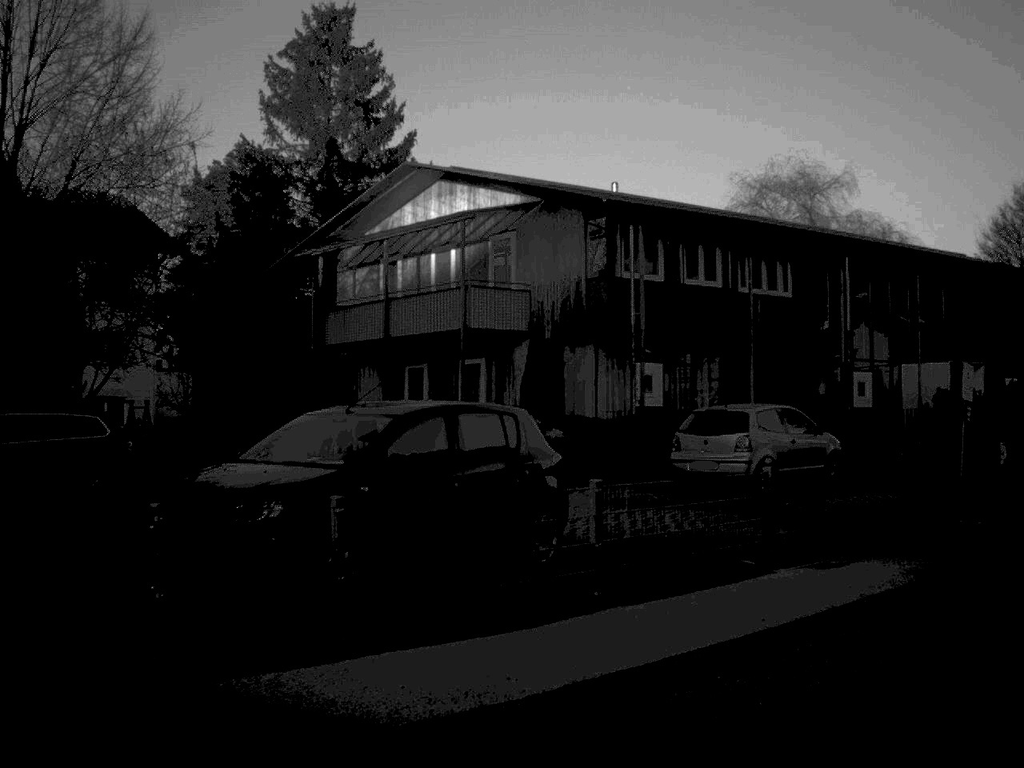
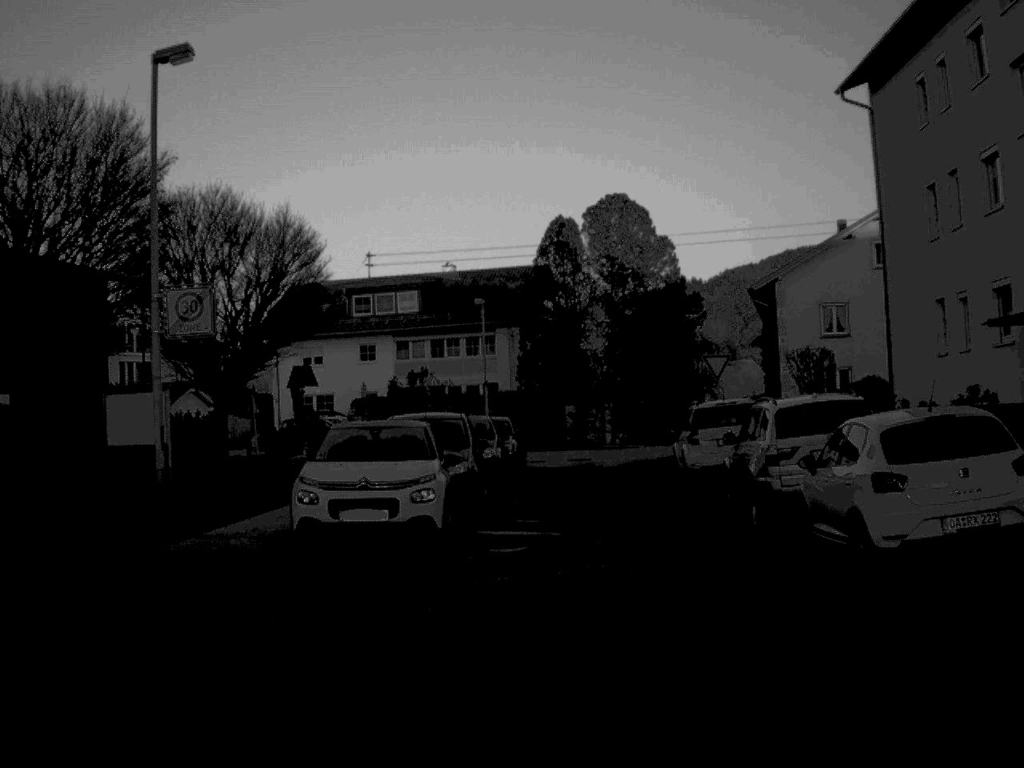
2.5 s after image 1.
(+4.7, +9.5) m; +42°
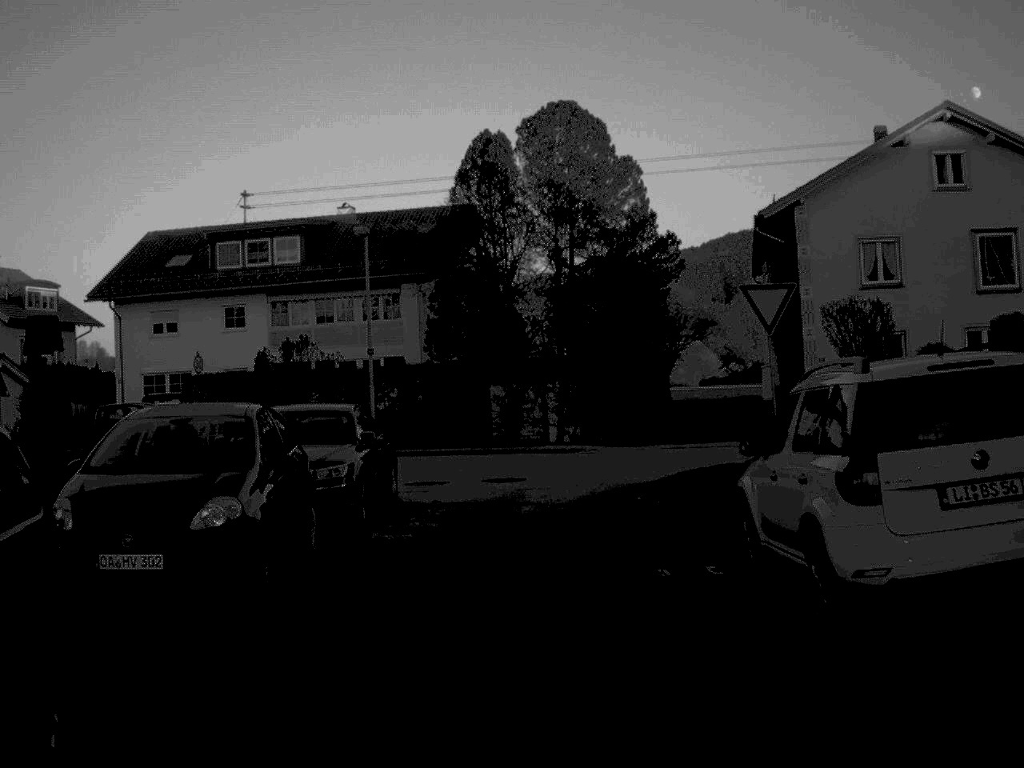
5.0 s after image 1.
(+0.8, +17.2) m; +2°
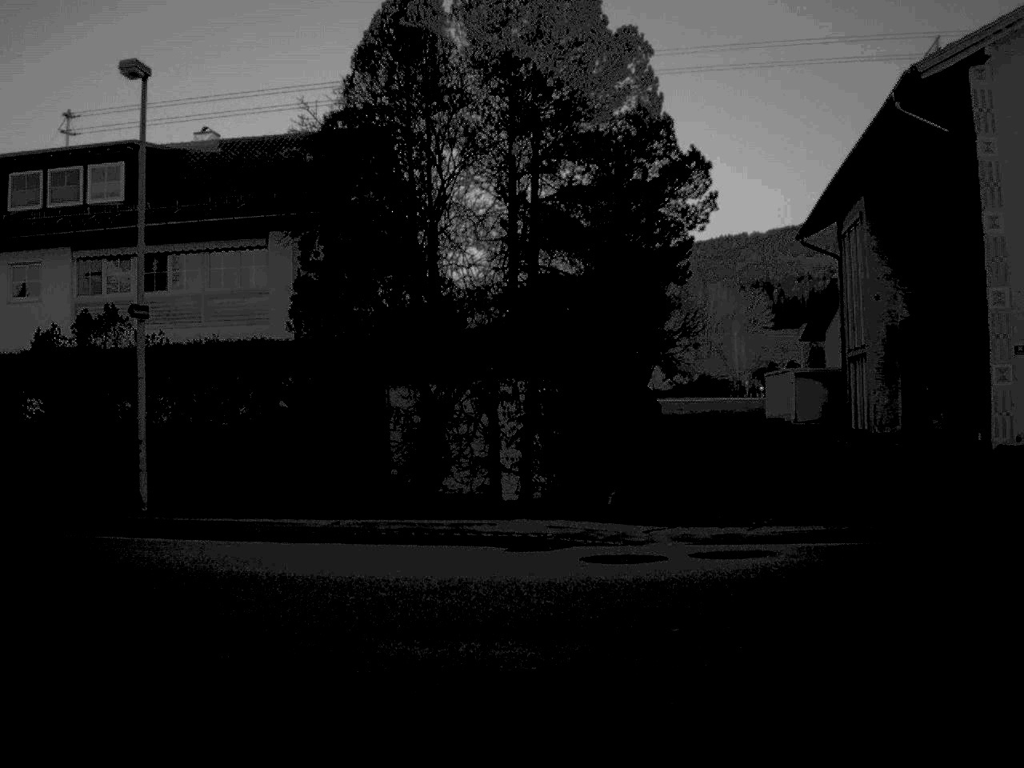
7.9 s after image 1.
(-0.1, +18.2) m; +3°
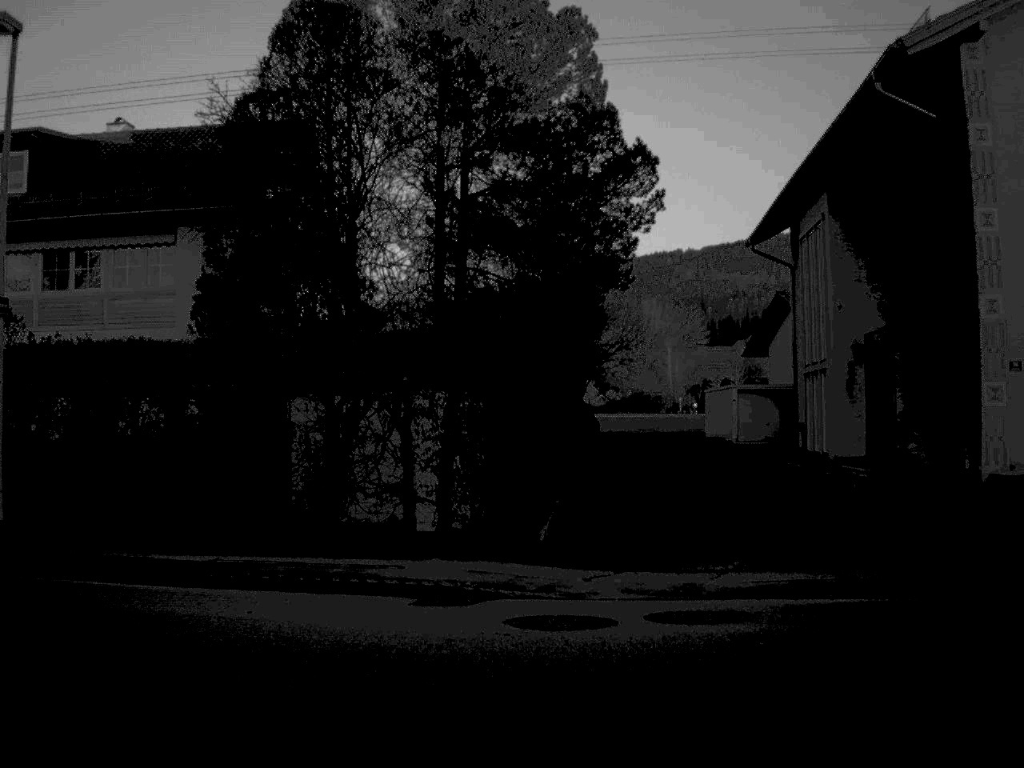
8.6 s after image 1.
(+0.1, +2.6) m; +3°
